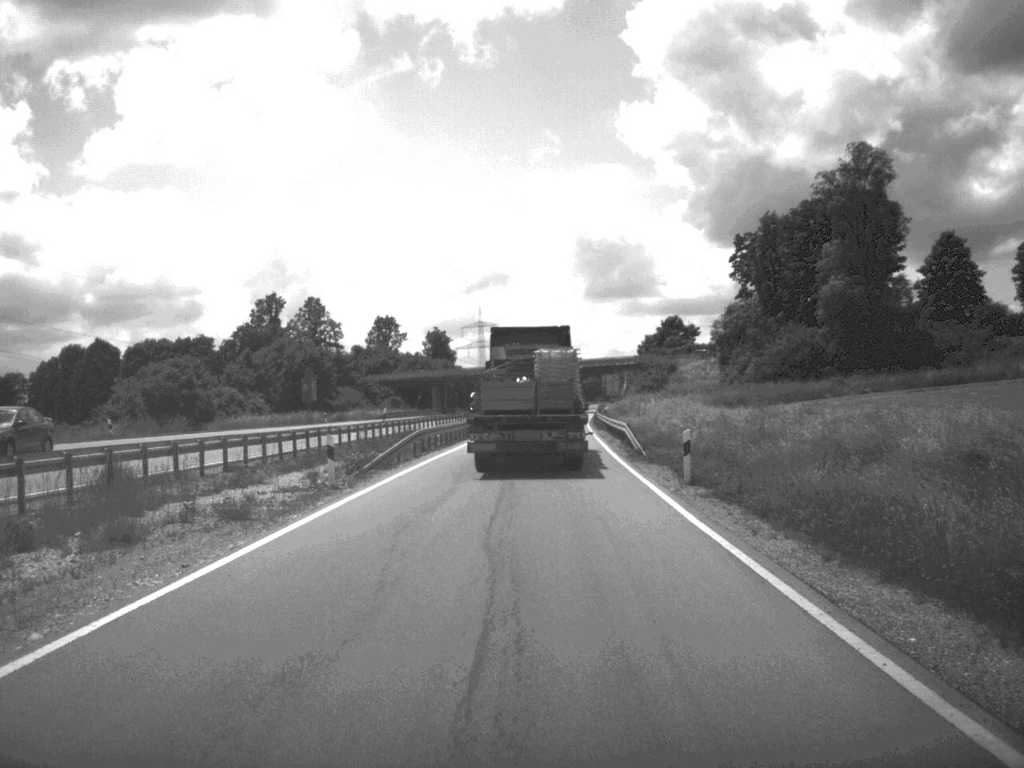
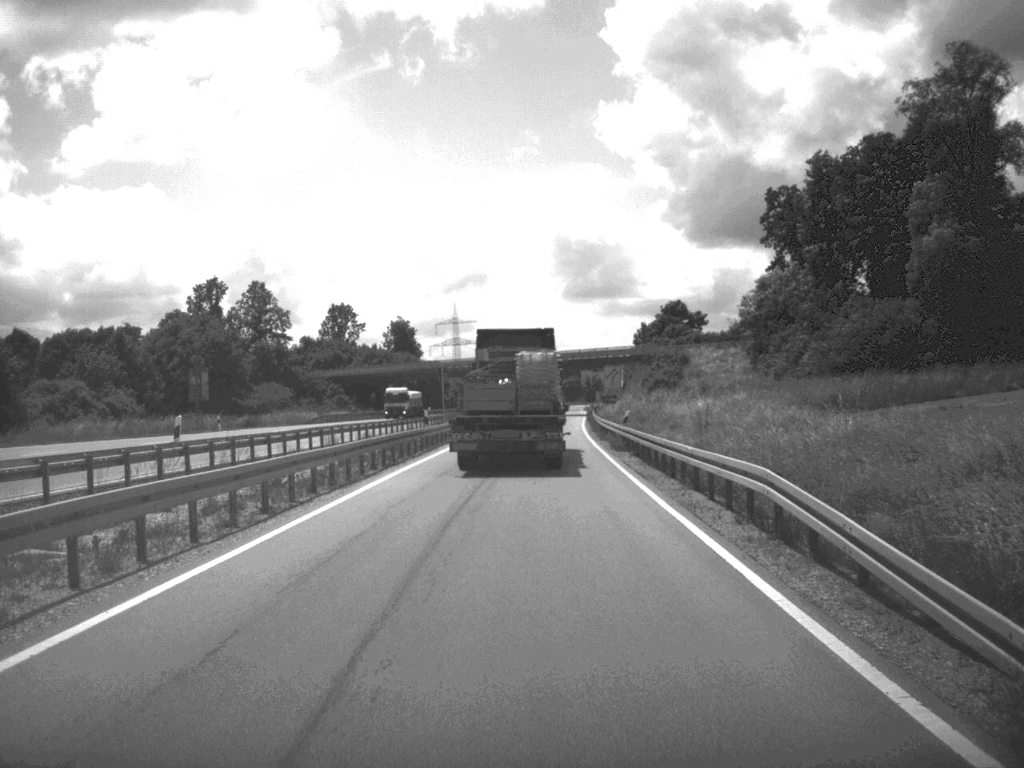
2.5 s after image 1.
(+0.3, +30.2) m; +1°
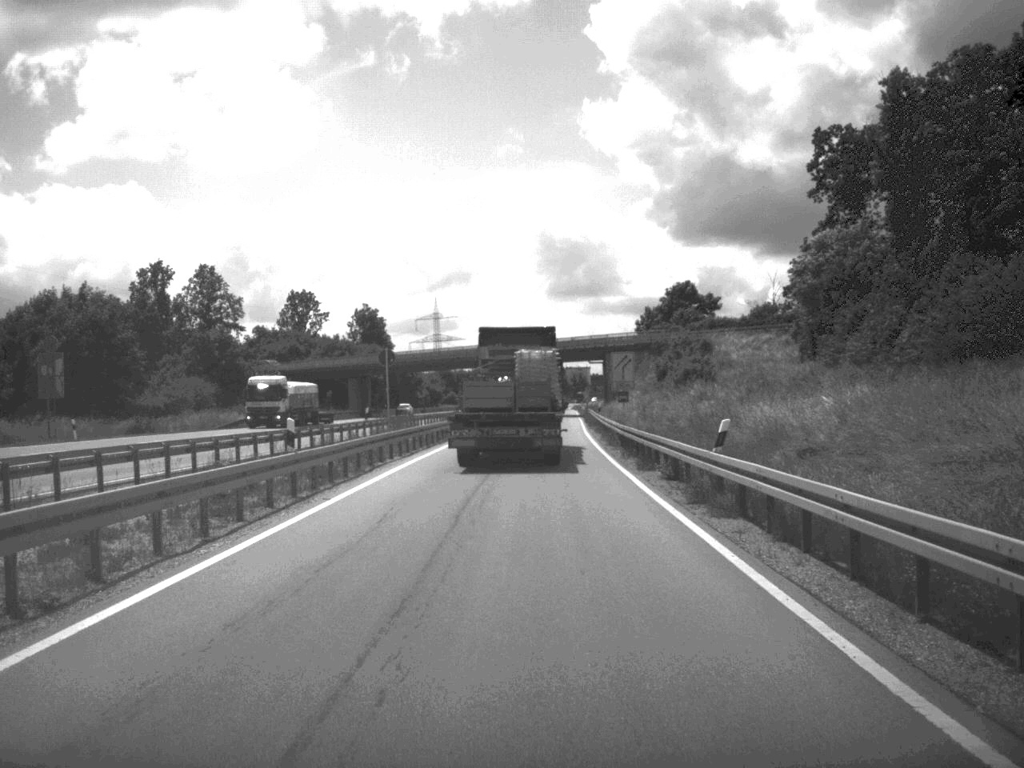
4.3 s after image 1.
(+0.1, +23.3) m; +1°
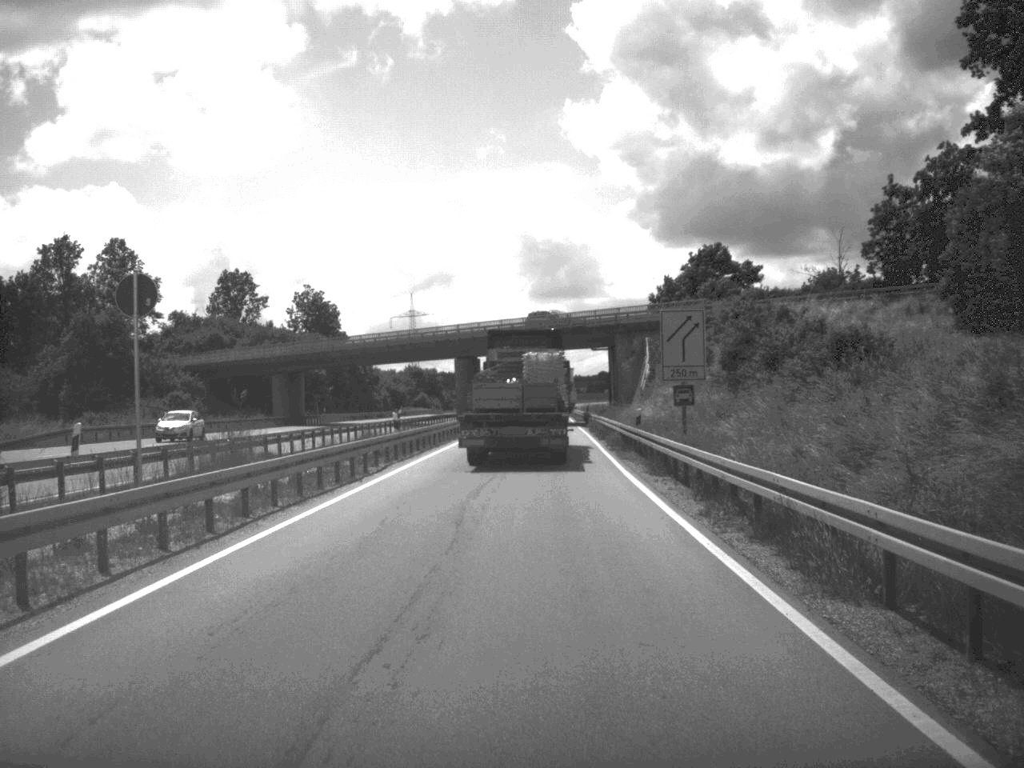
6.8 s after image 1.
(+0.2, +33.1) m; +1°
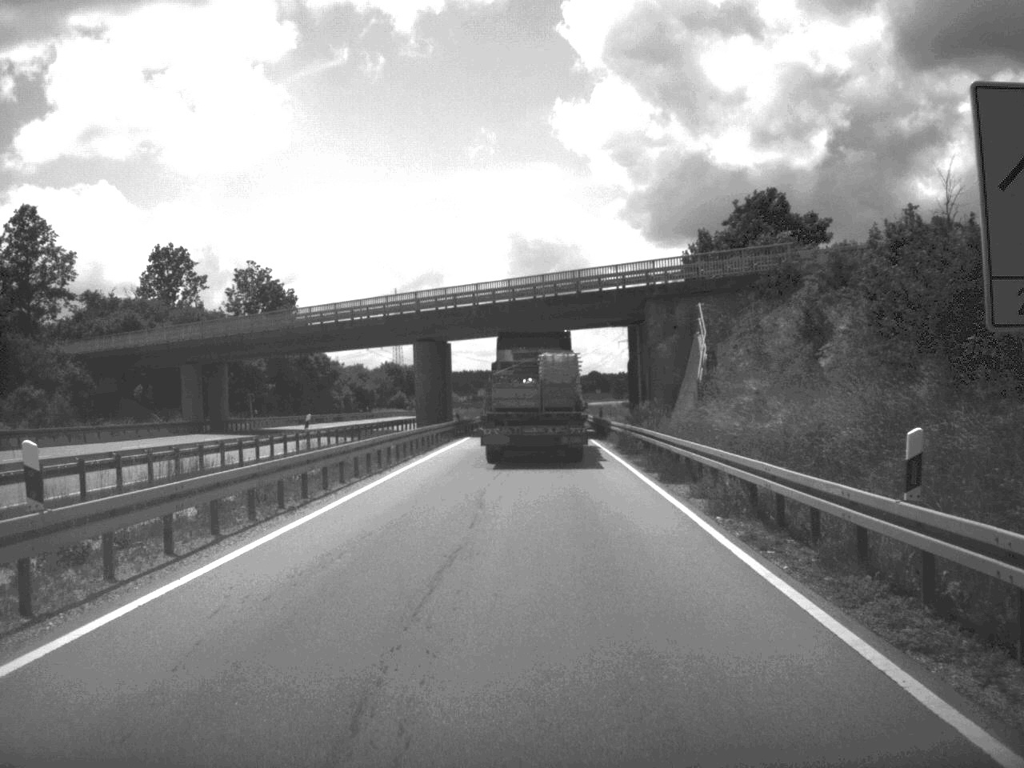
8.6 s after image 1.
(+0.1, +26.0) m; 0°
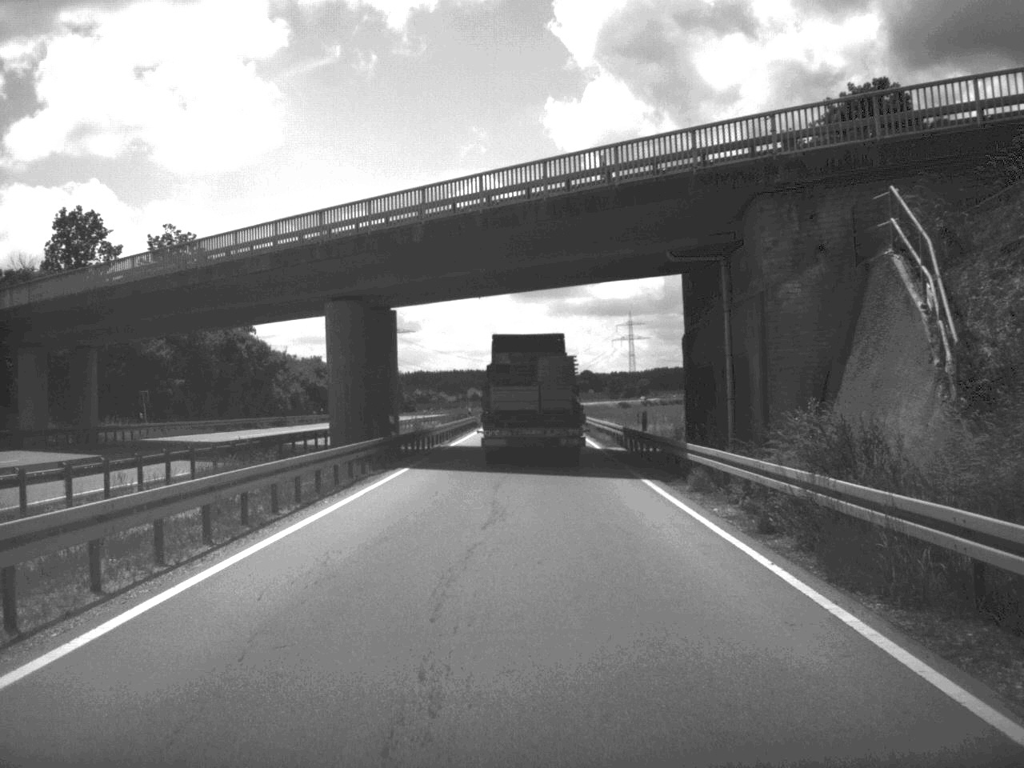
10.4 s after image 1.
(+0.1, +26.2) m; 0°
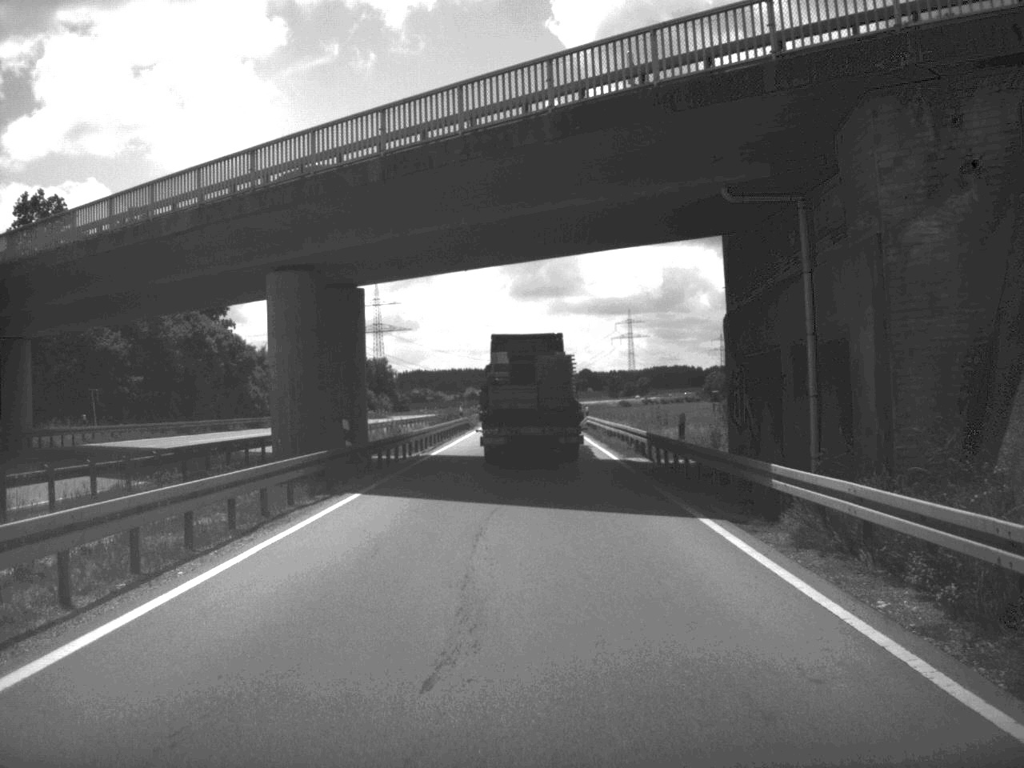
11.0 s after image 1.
(0.0, +8.7) m; 0°
